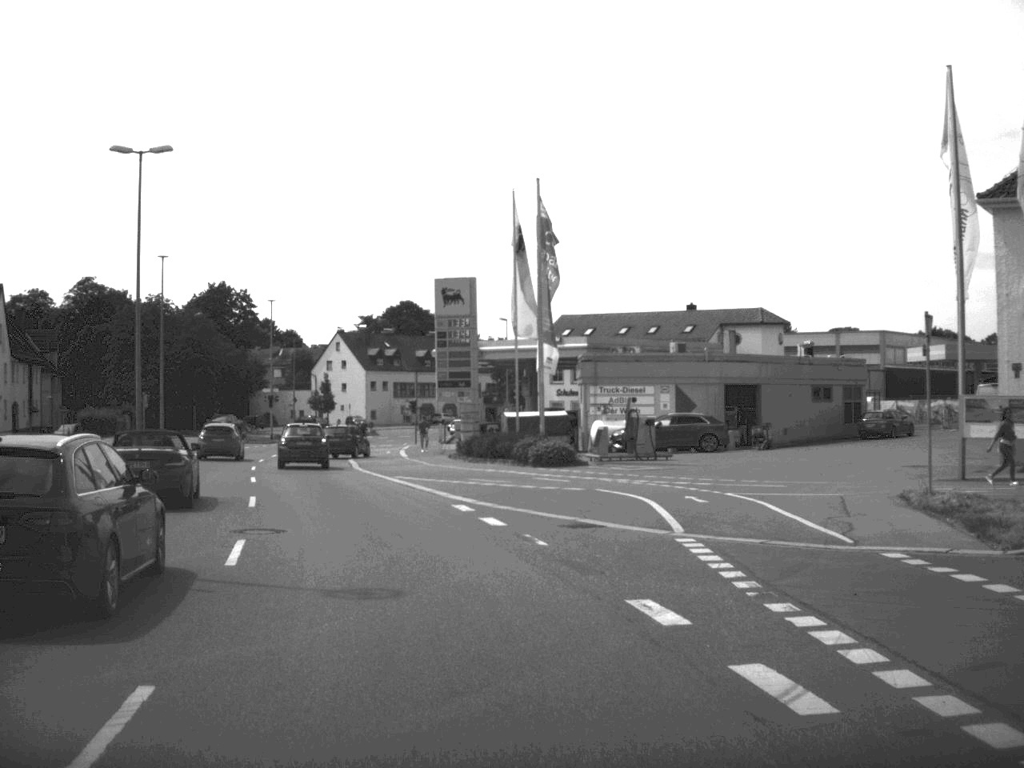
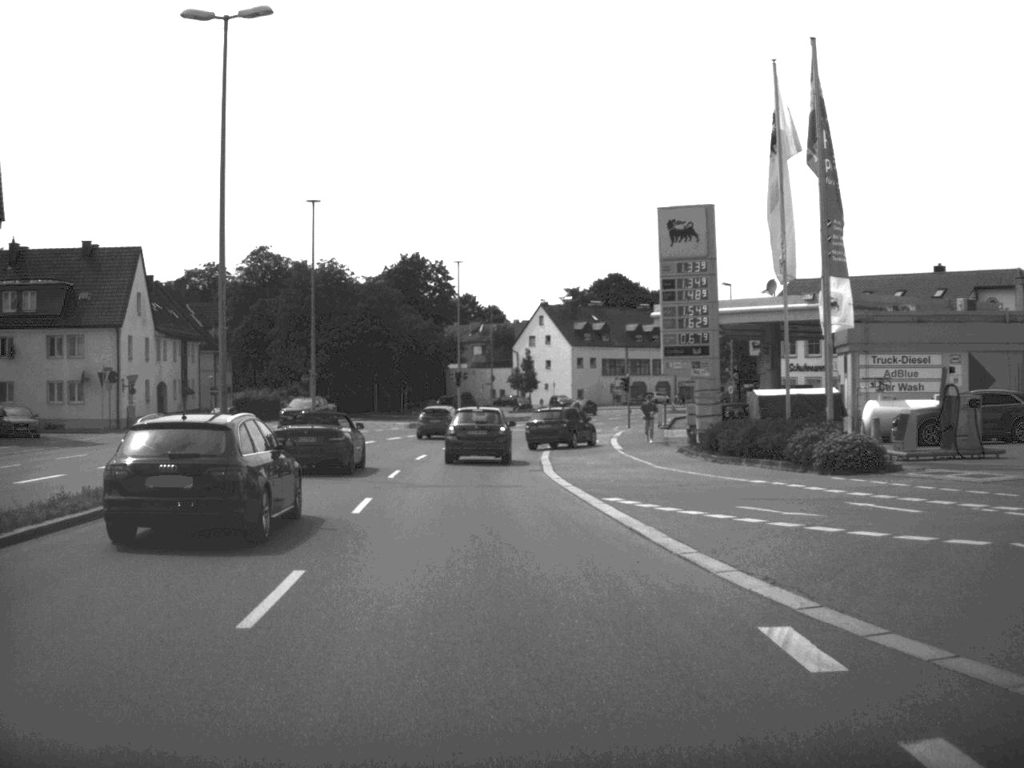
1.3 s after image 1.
(-1.2, +13.6) m; -9°
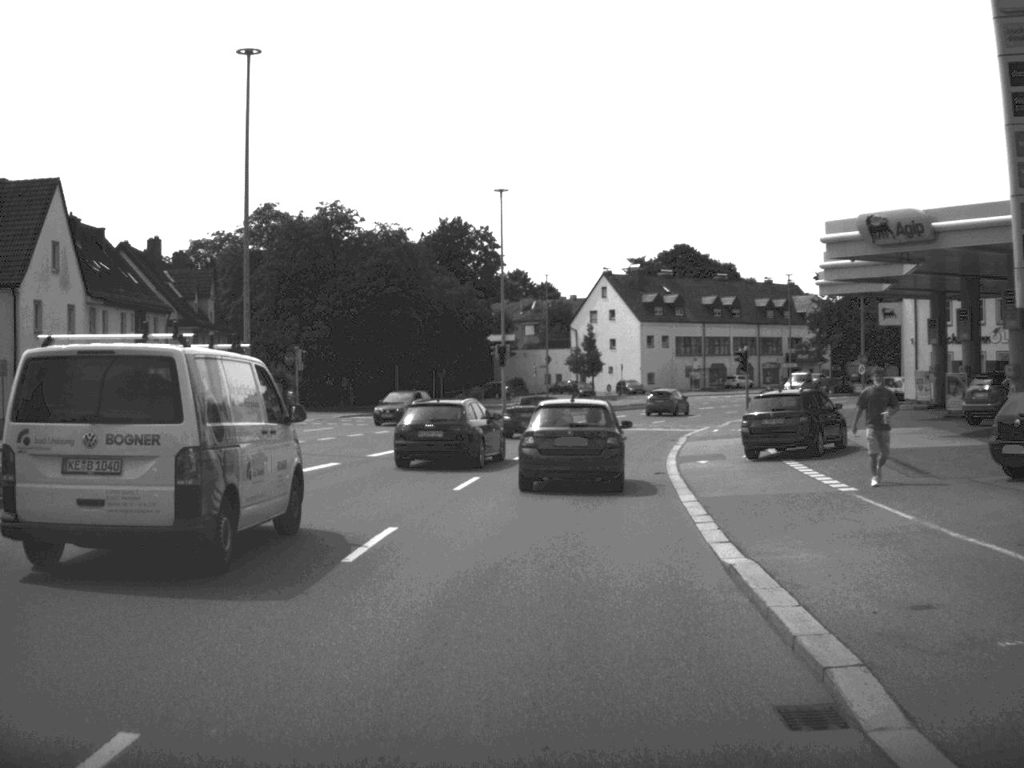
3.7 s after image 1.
(-0.8, +23.5) m; -2°
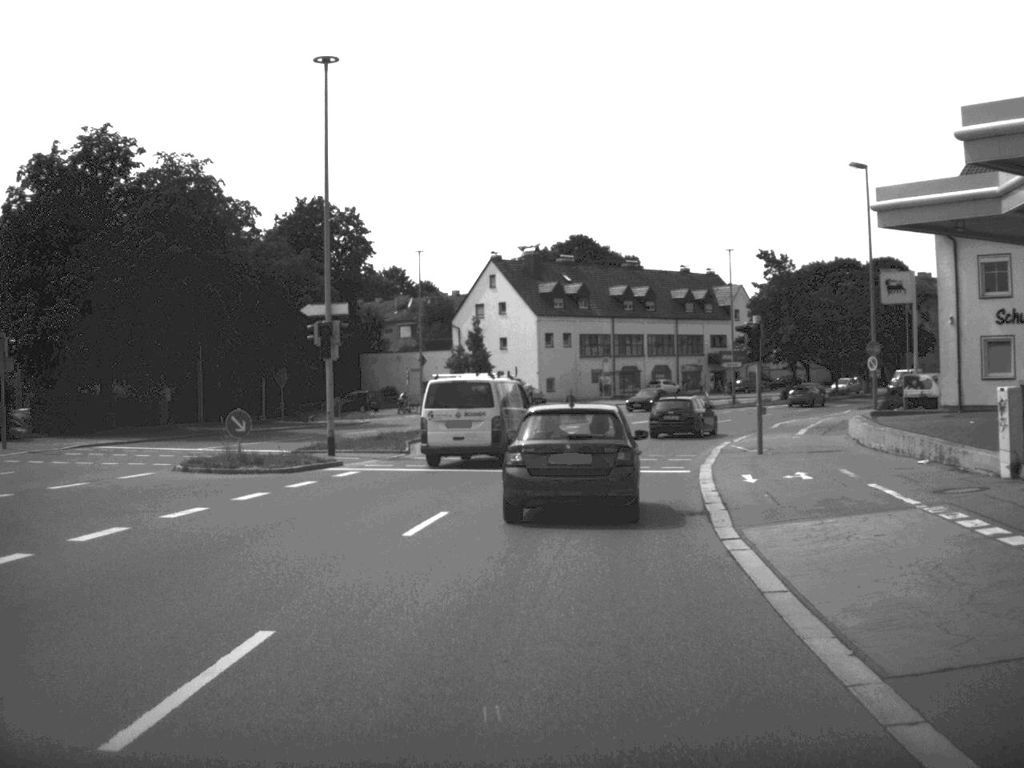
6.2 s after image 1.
(+0.9, +23.6) m; +5°
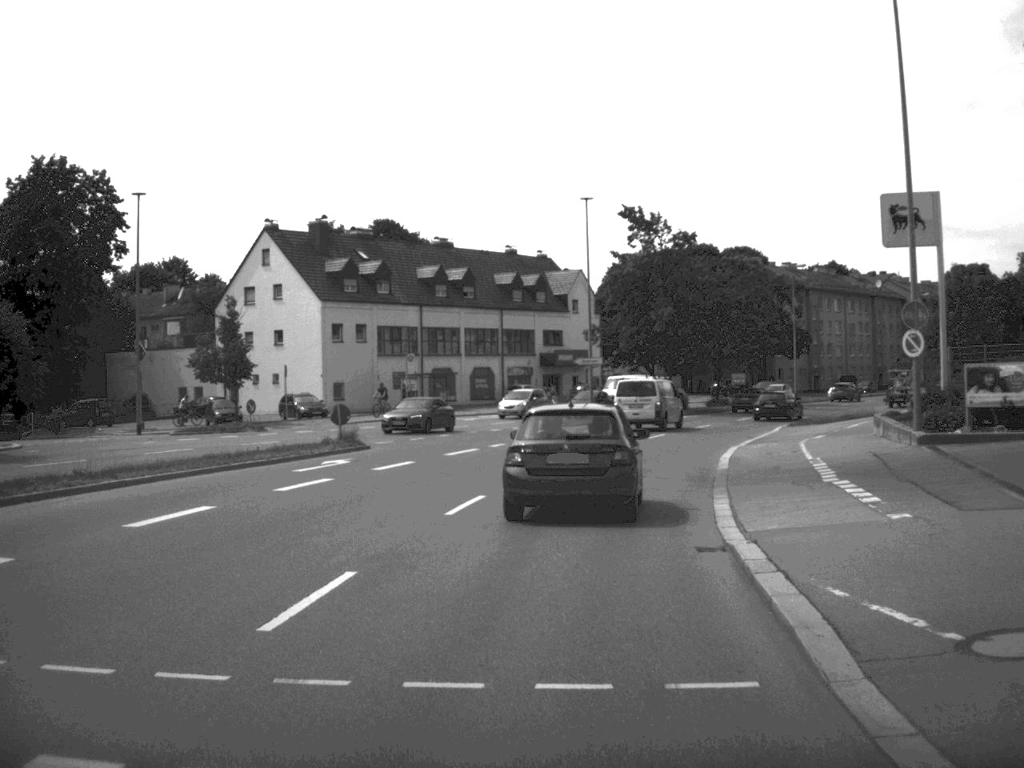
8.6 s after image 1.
(+1.8, +25.5) m; +8°
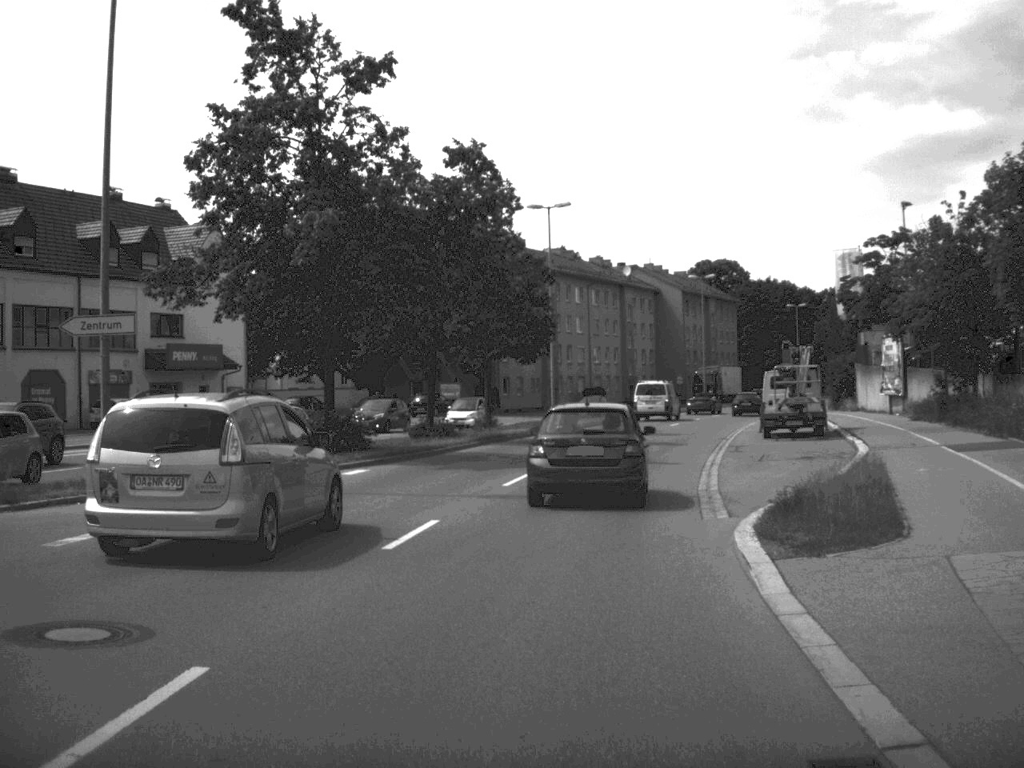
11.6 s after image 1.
(+4.6, +37.4) m; +14°
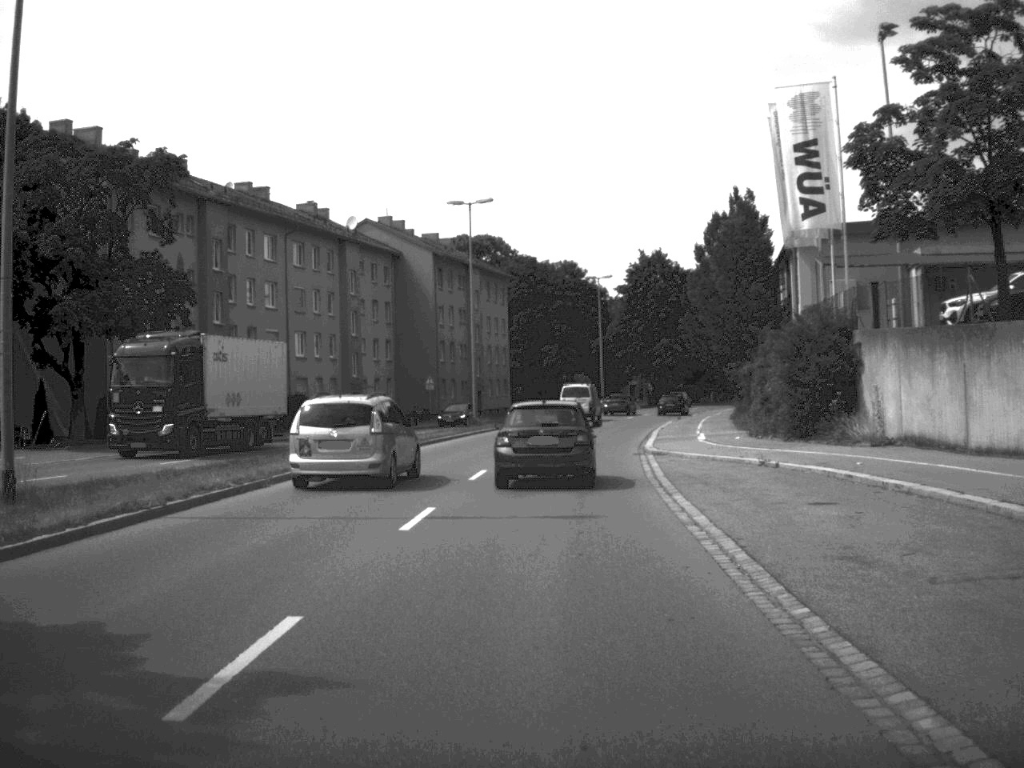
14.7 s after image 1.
(+4.6, +41.8) m; +11°
